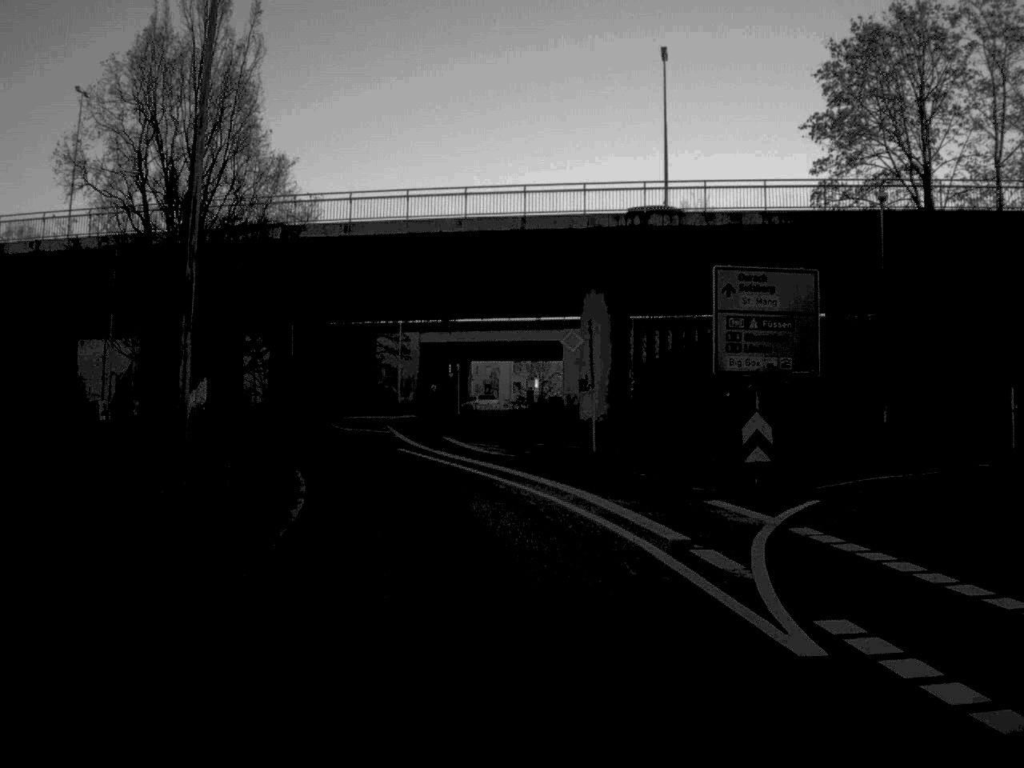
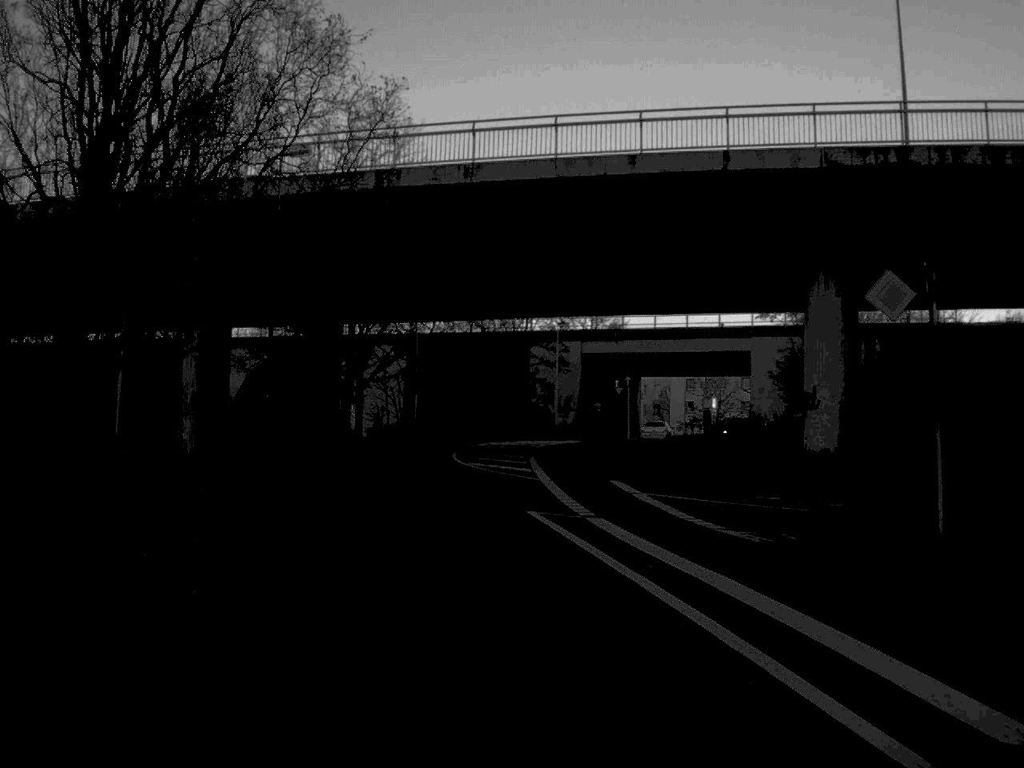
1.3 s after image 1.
(-0.9, +15.8) m; -8°
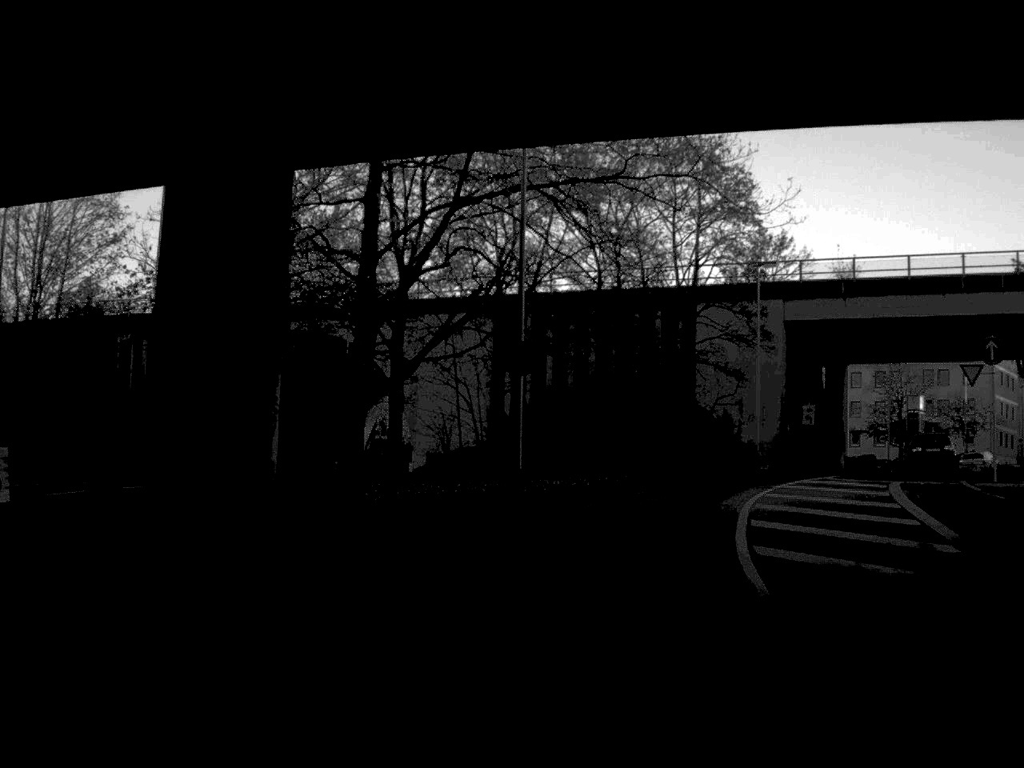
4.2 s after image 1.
(-3.3, +35.9) m; -3°
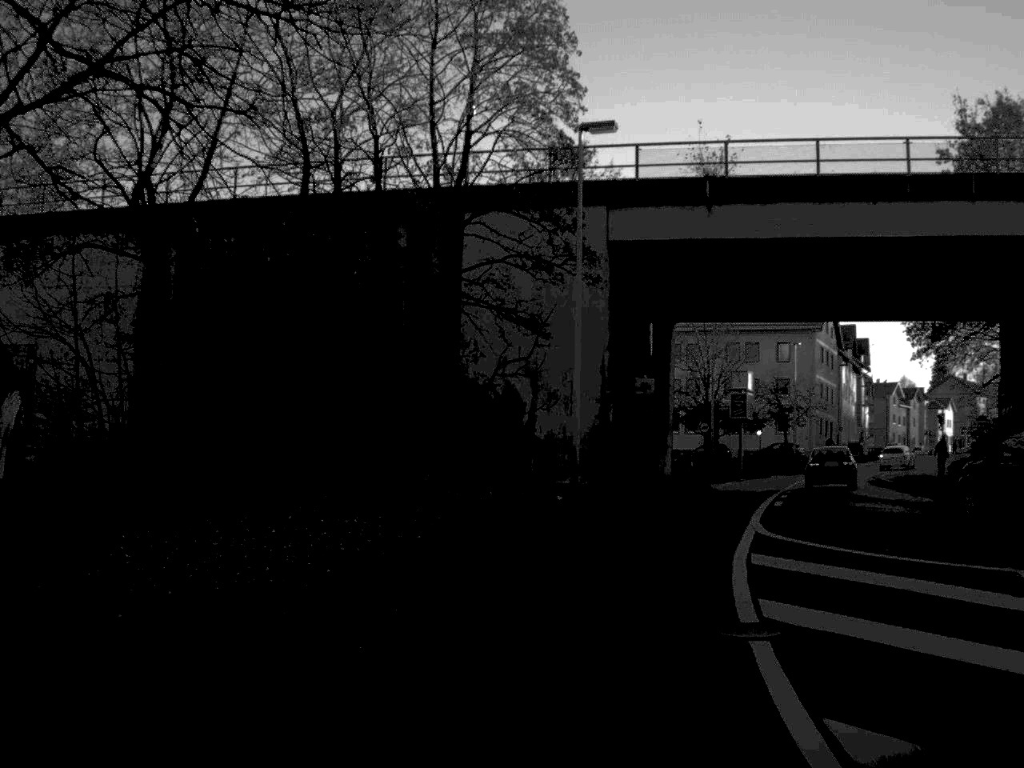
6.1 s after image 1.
(+2.1, +20.6) m; +11°
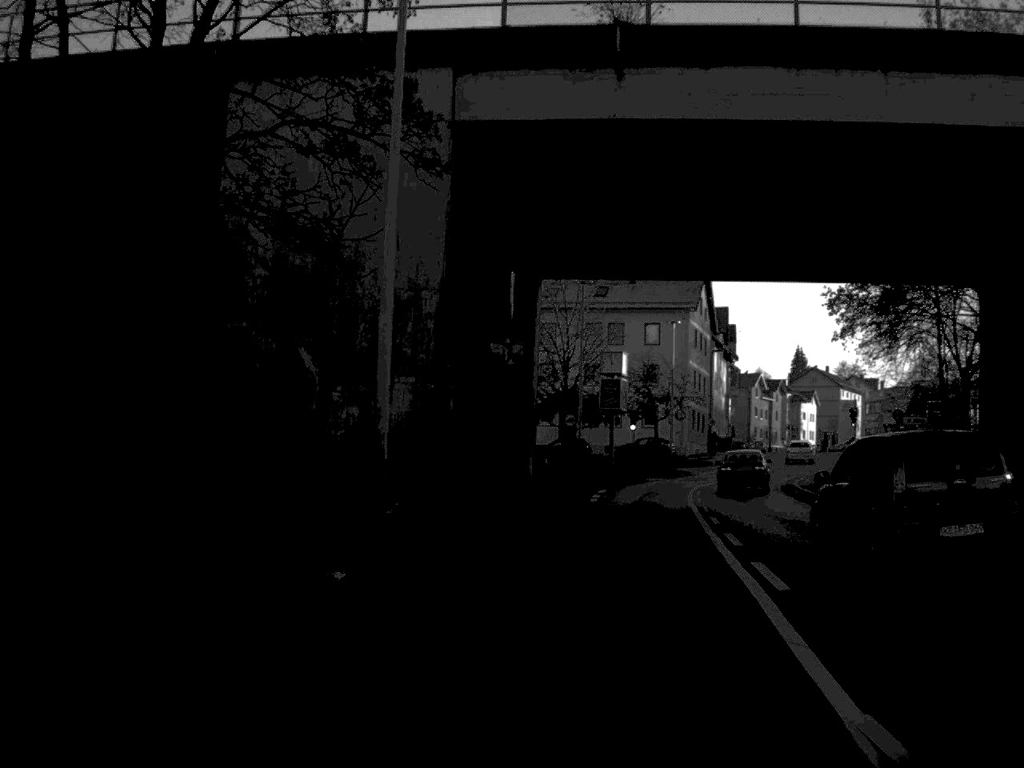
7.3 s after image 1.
(+0.7, +12.4) m; +7°
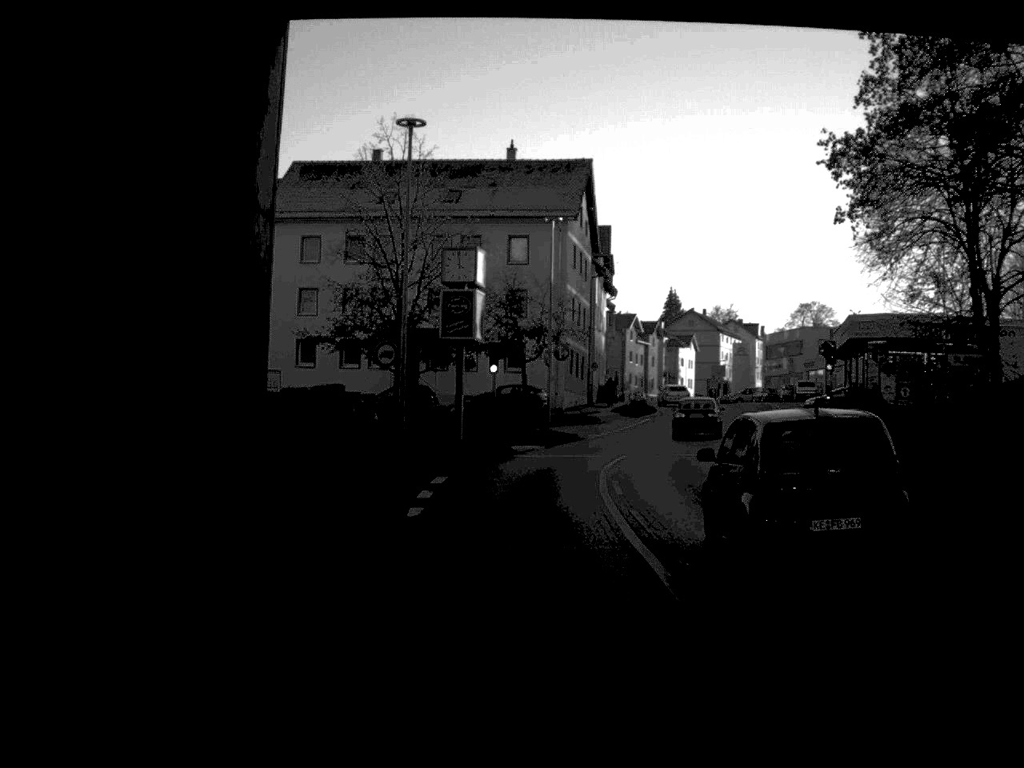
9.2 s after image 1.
(+1.4, +20.1) m; +6°
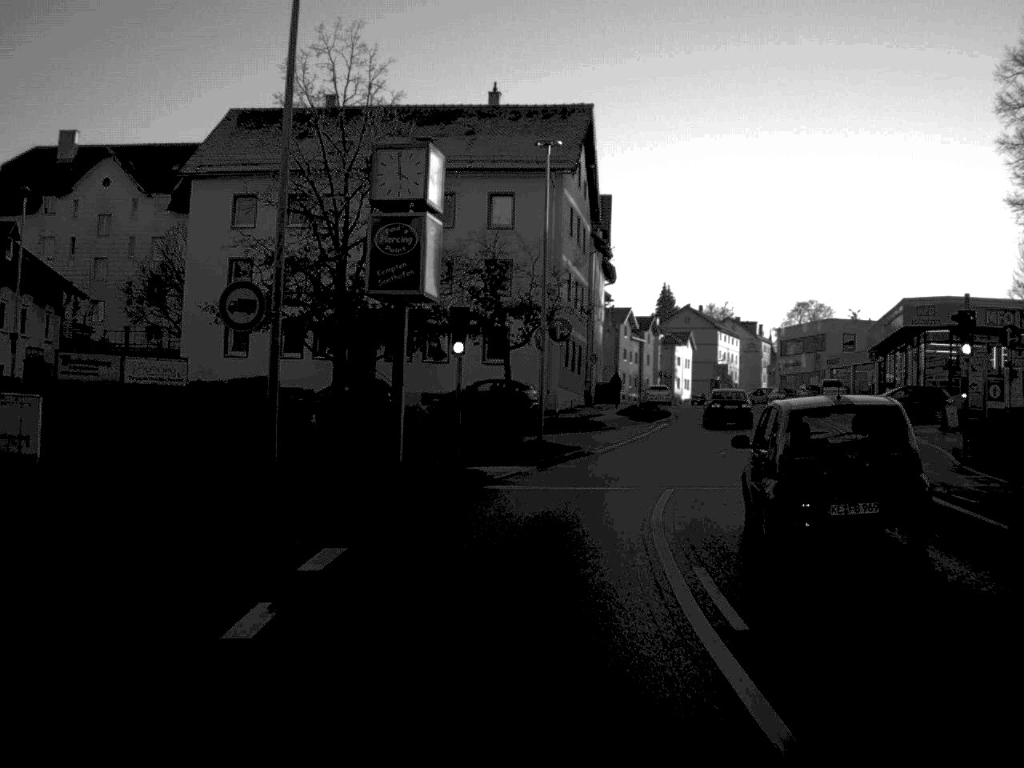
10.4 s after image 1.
(+0.1, +13.4) m; +1°
